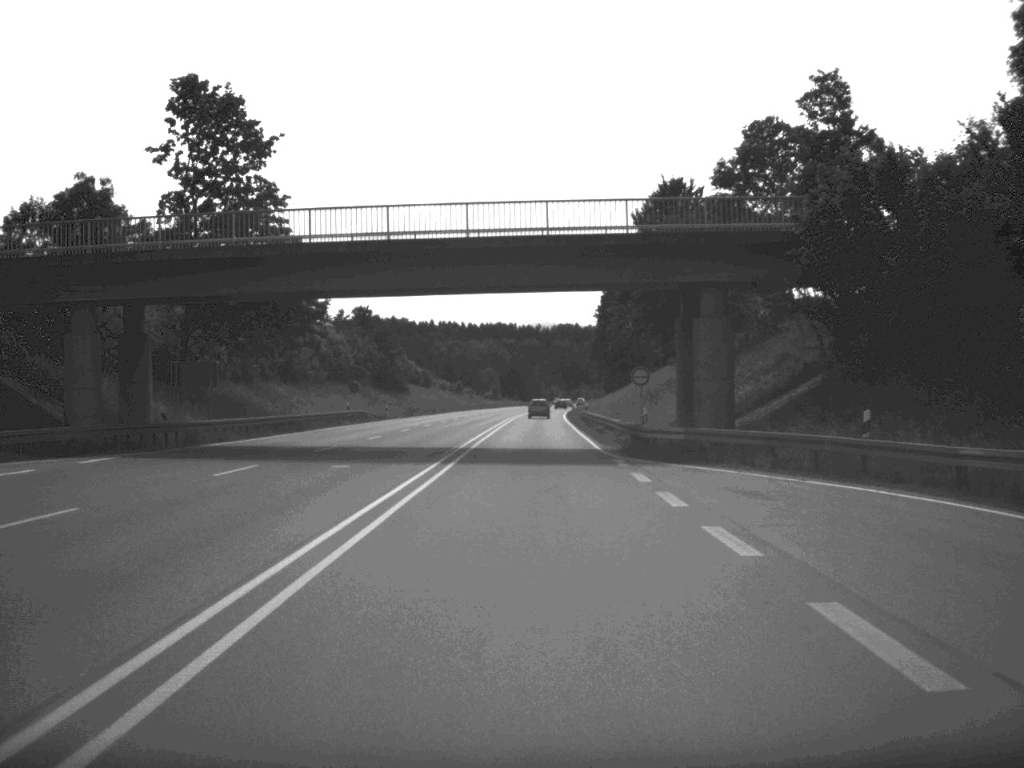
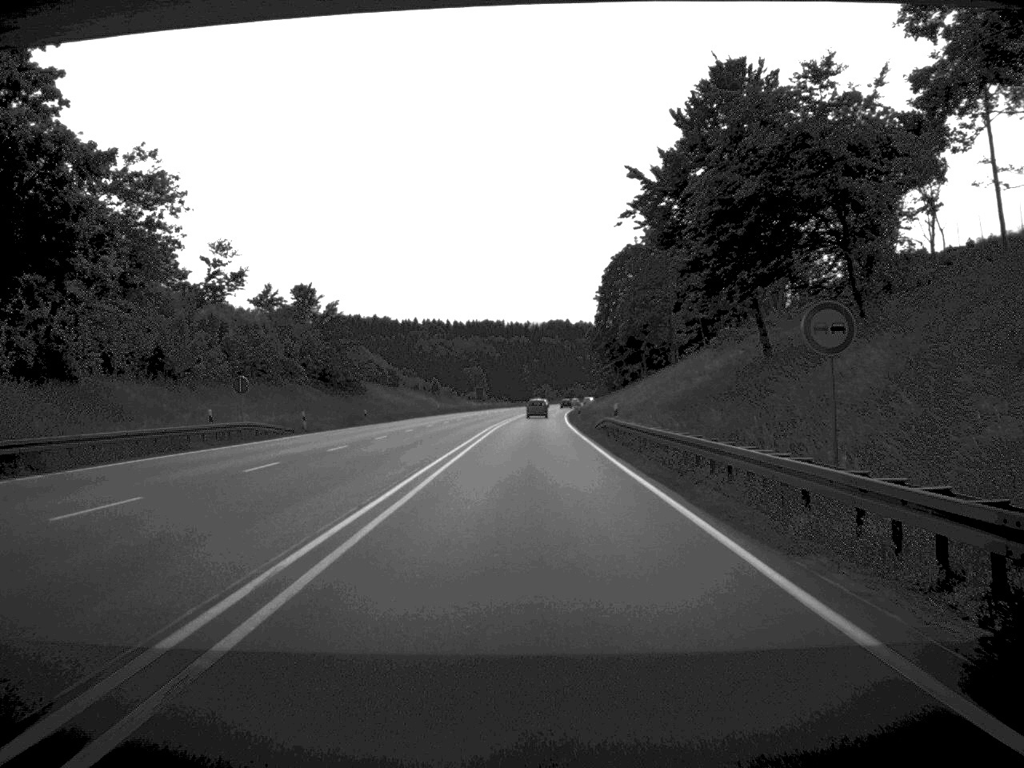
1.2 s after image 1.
(+0.1, +32.1) m; 0°
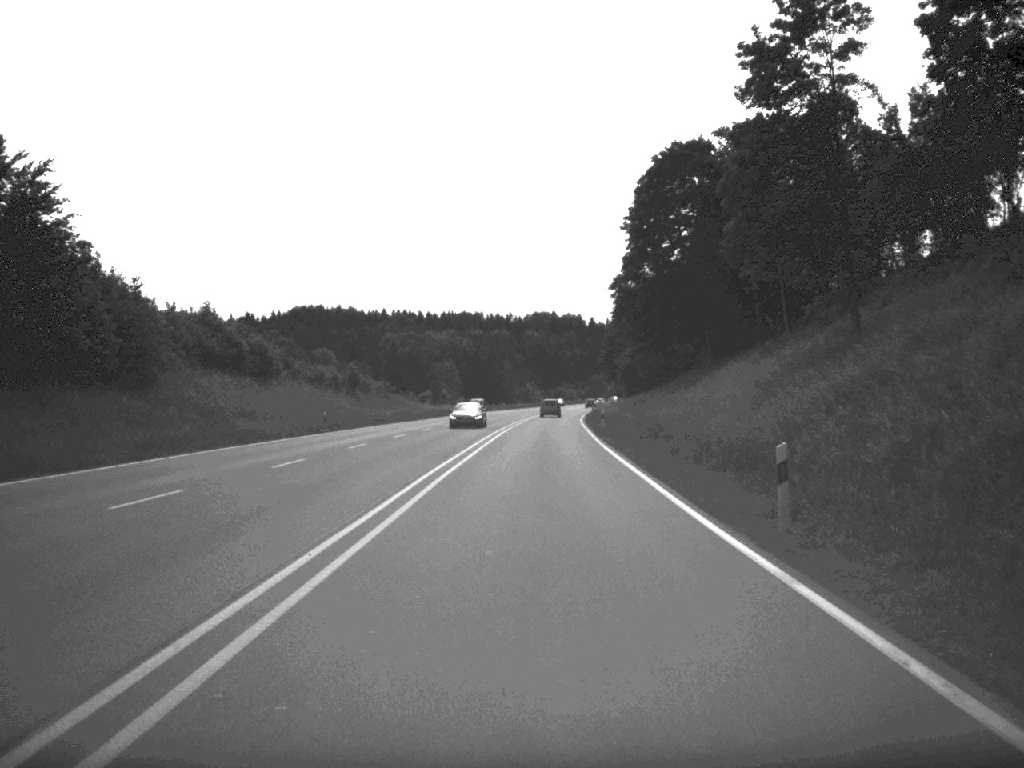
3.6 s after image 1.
(+0.2, +68.4) m; +1°
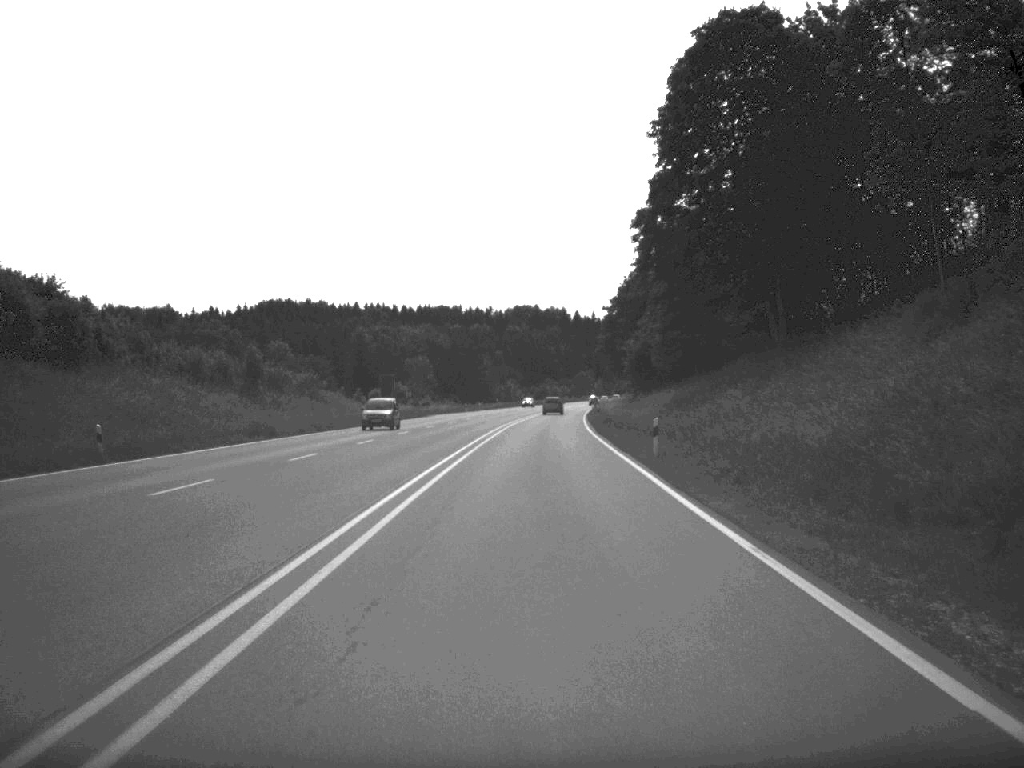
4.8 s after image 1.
(+0.2, +33.2) m; +1°
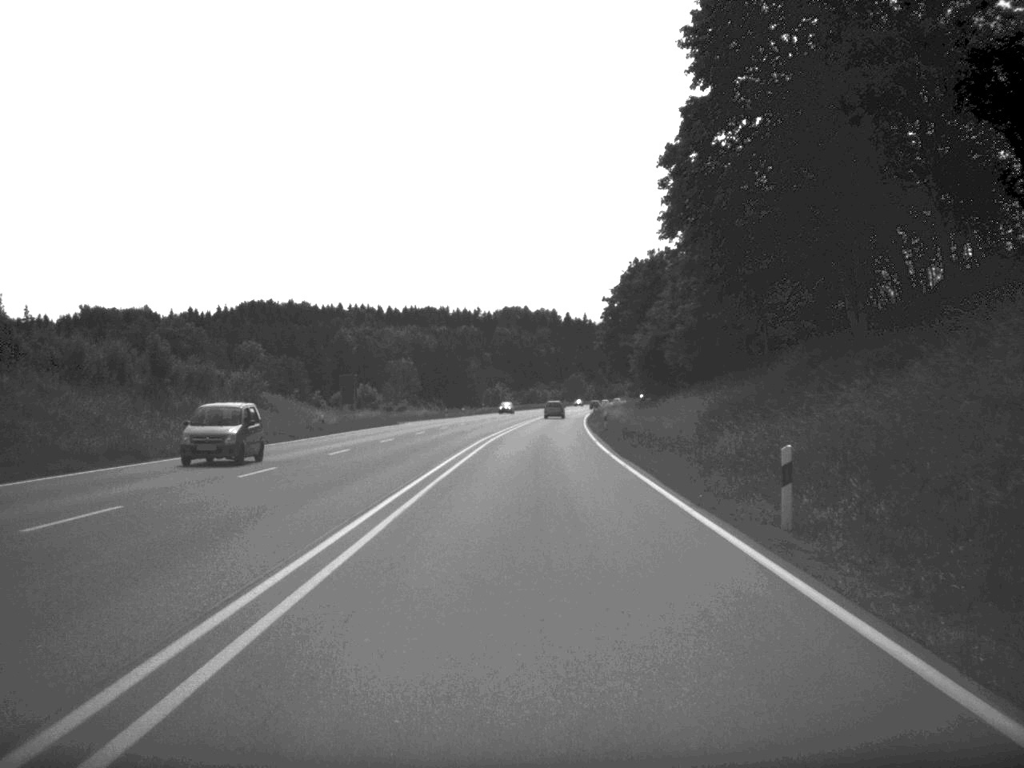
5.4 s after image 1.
(+0.1, +17.0) m; 0°
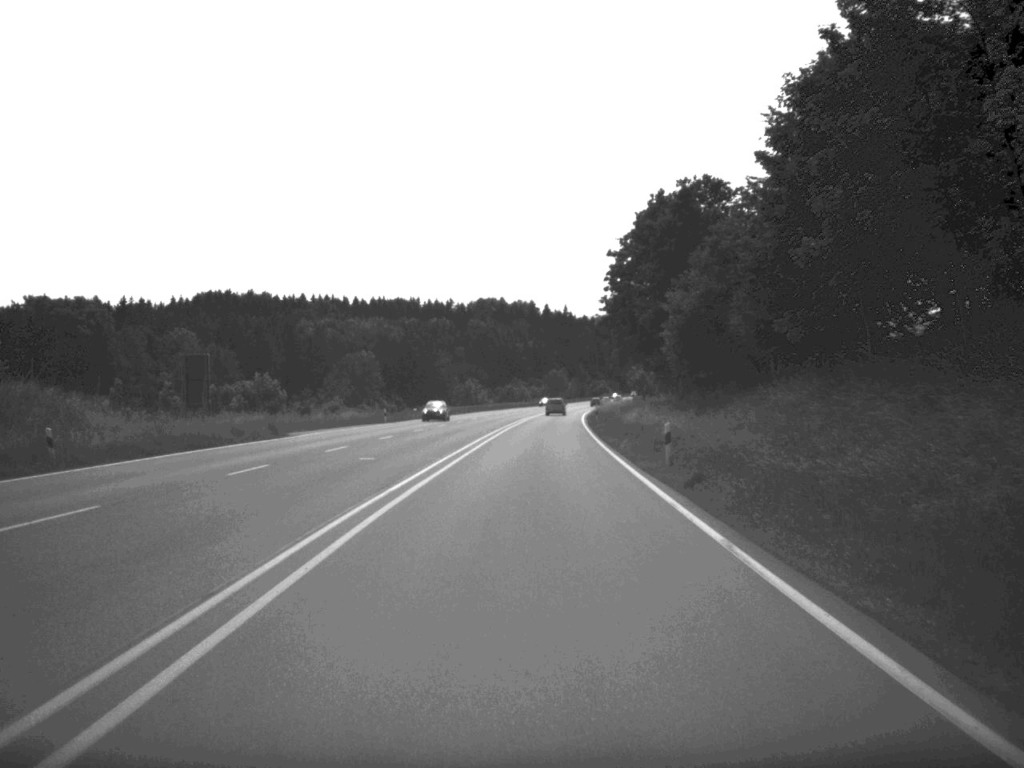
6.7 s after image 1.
(+0.3, +35.7) m; +1°
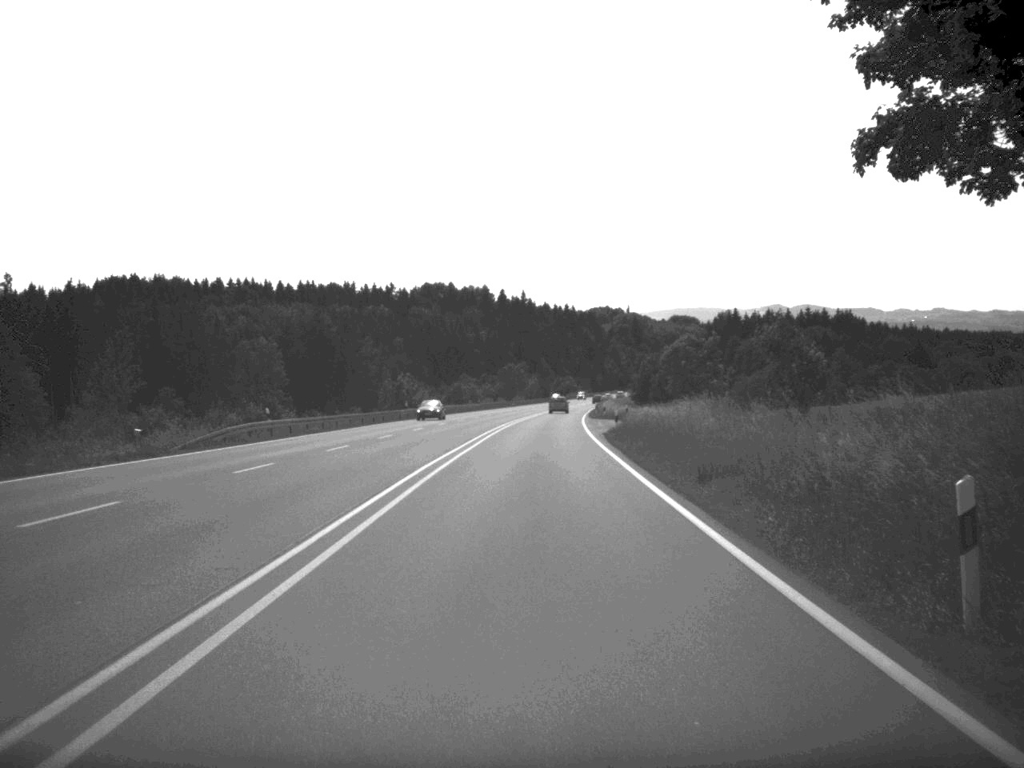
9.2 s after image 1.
(+1.2, +69.5) m; +2°
